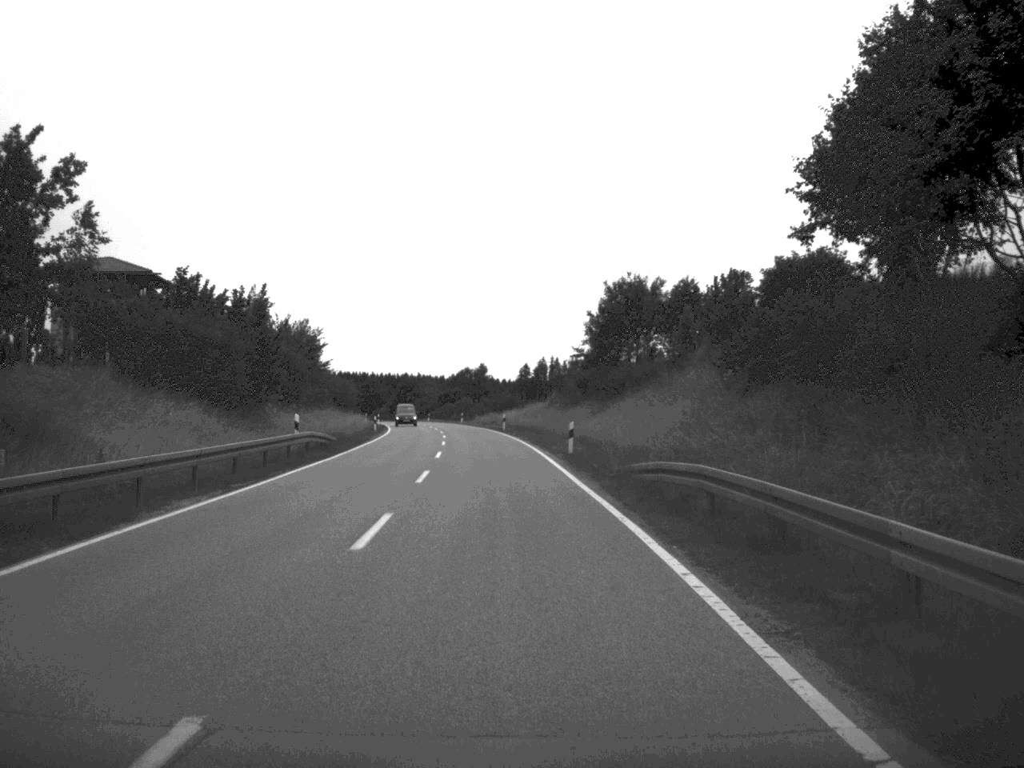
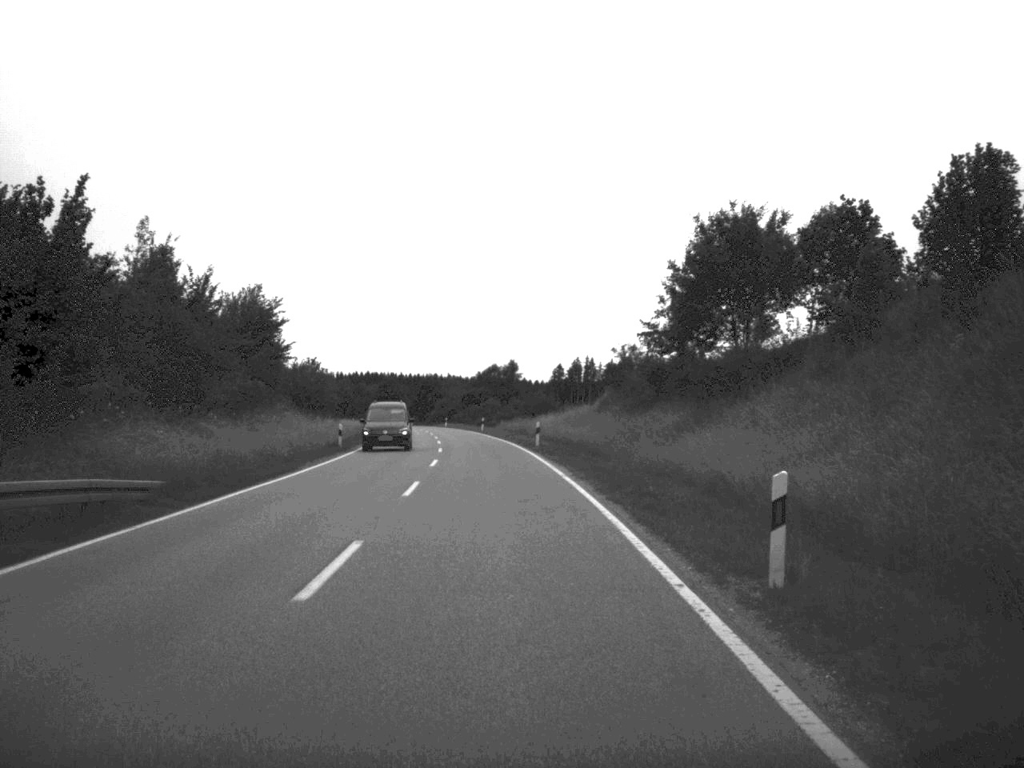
(-0.4, +26.5) m; -1°
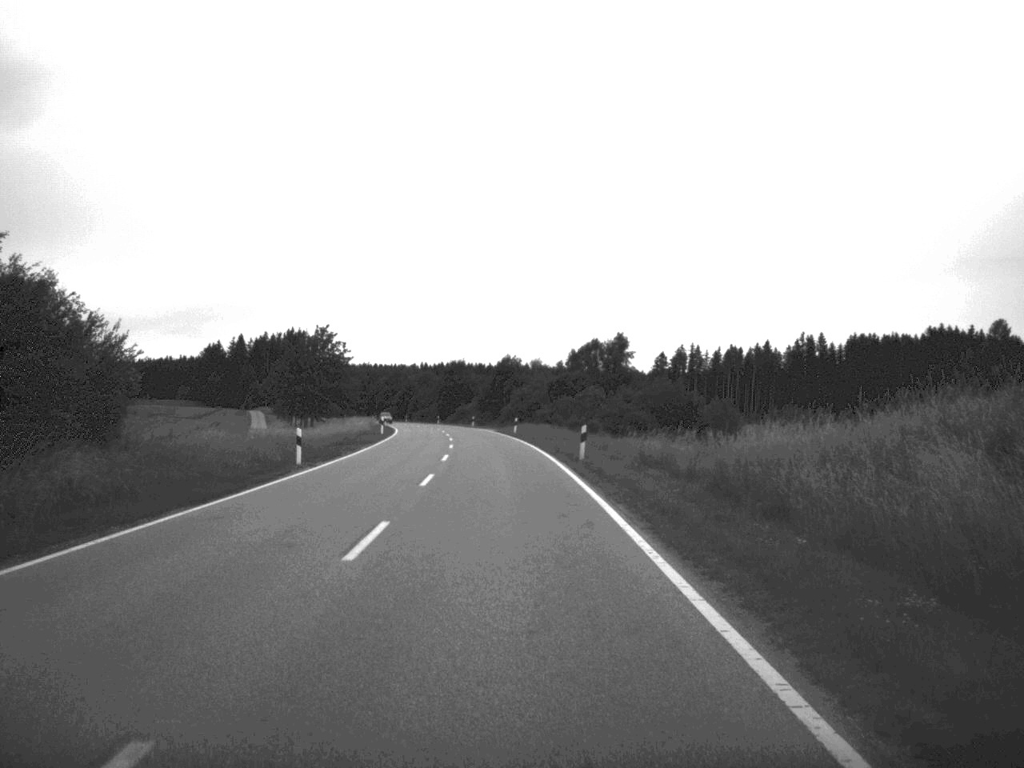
(-2.1, +55.8) m; -4°
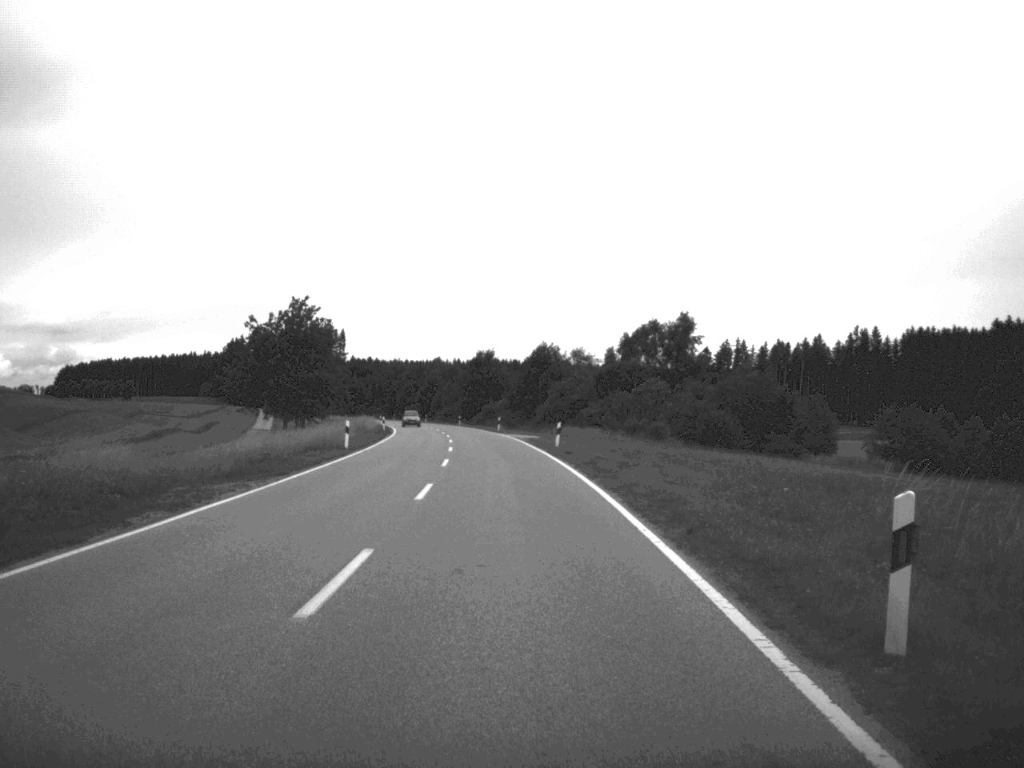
(-0.4, +27.1) m; -2°
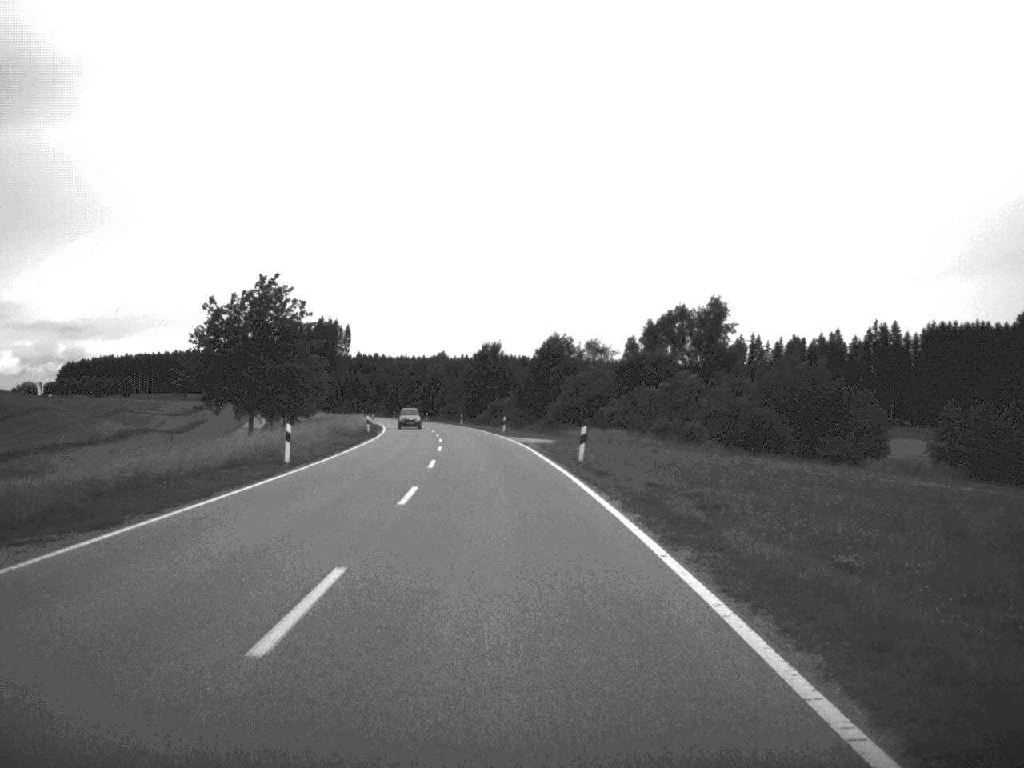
(0.0, +13.2) m; 0°
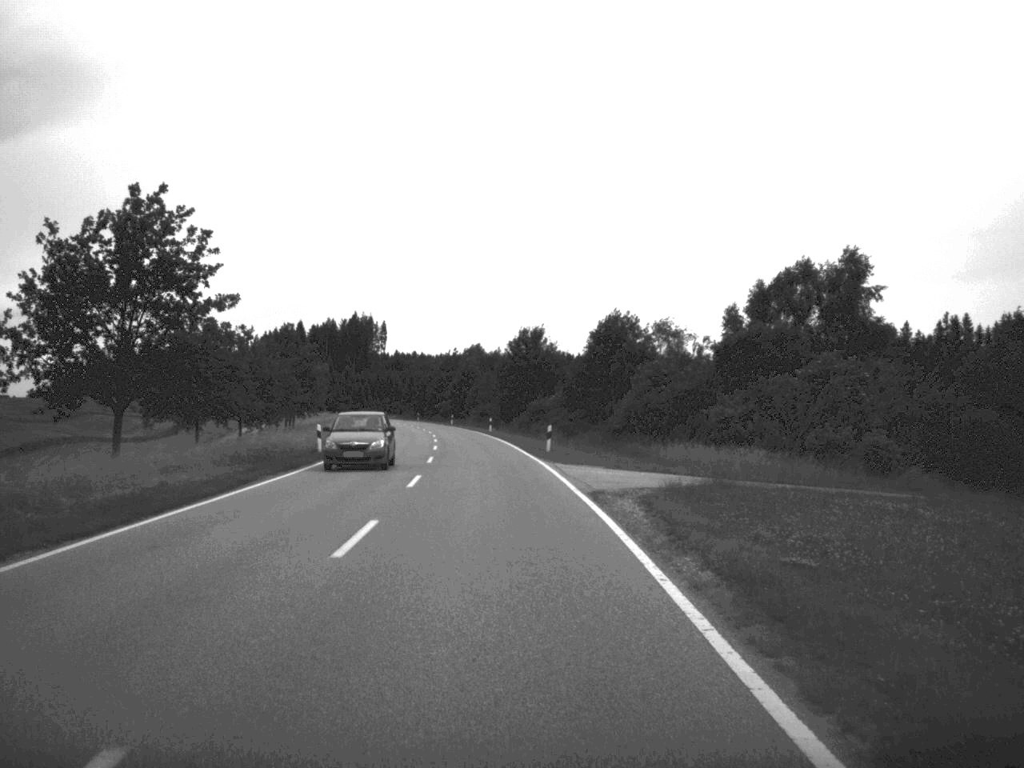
(-0.5, +29.8) m; -2°
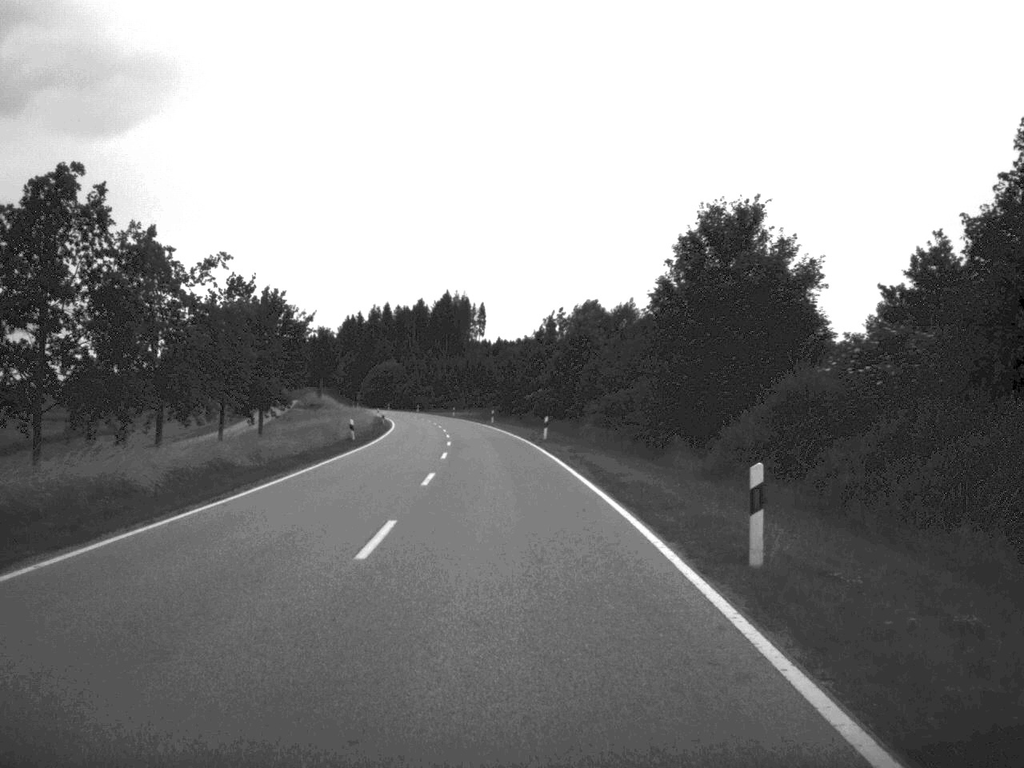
(-3.4, +70.4) m; -5°
